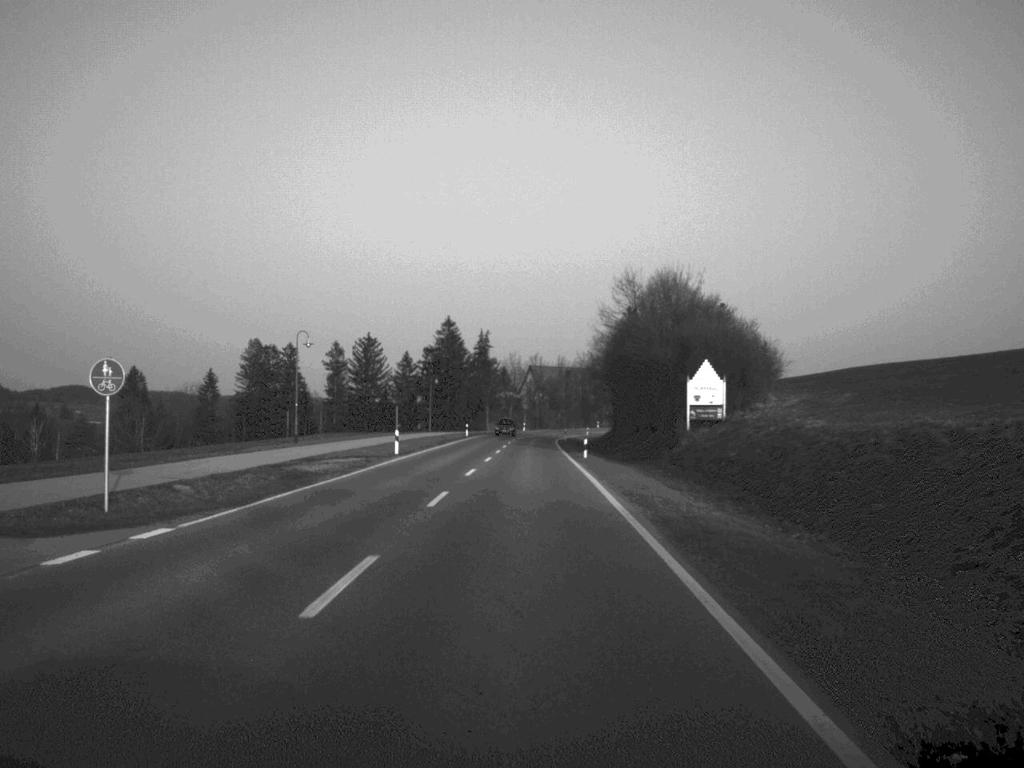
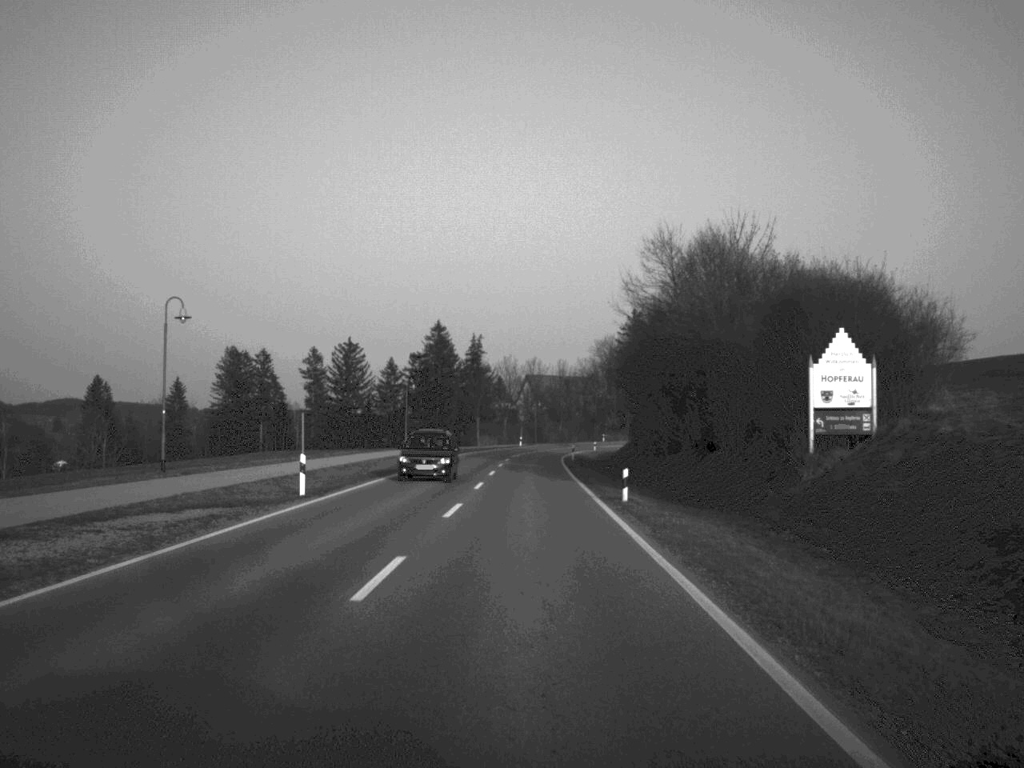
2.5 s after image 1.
(0.0, +22.1) m; 0°
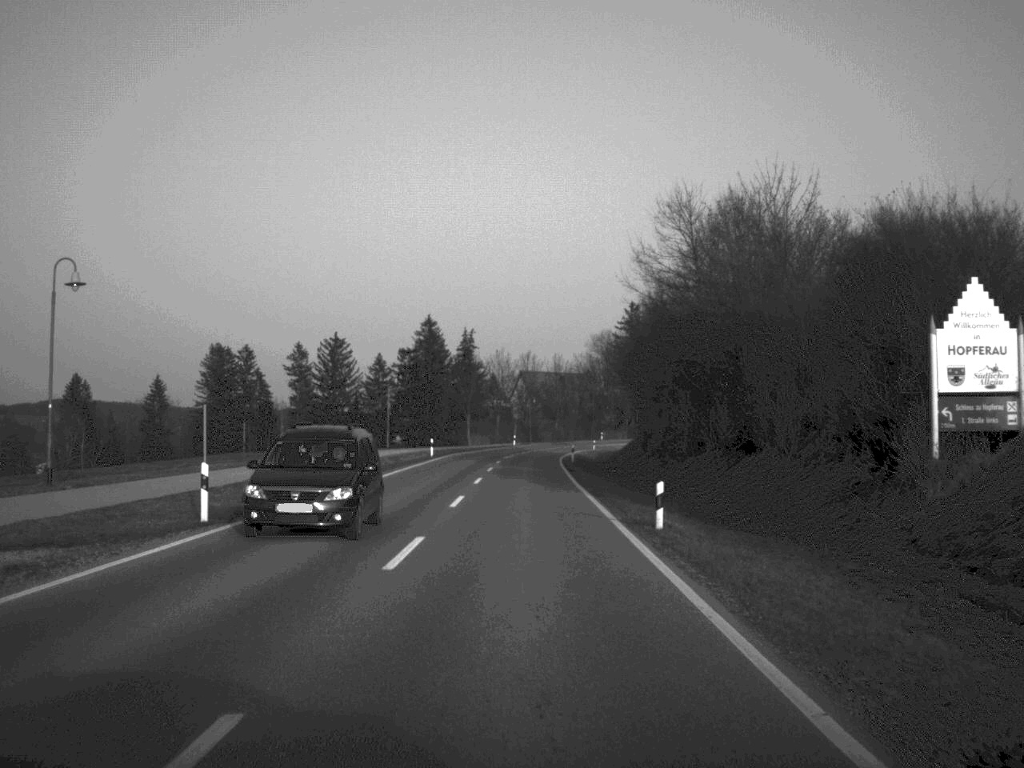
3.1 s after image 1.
(0.0, +9.1) m; 0°
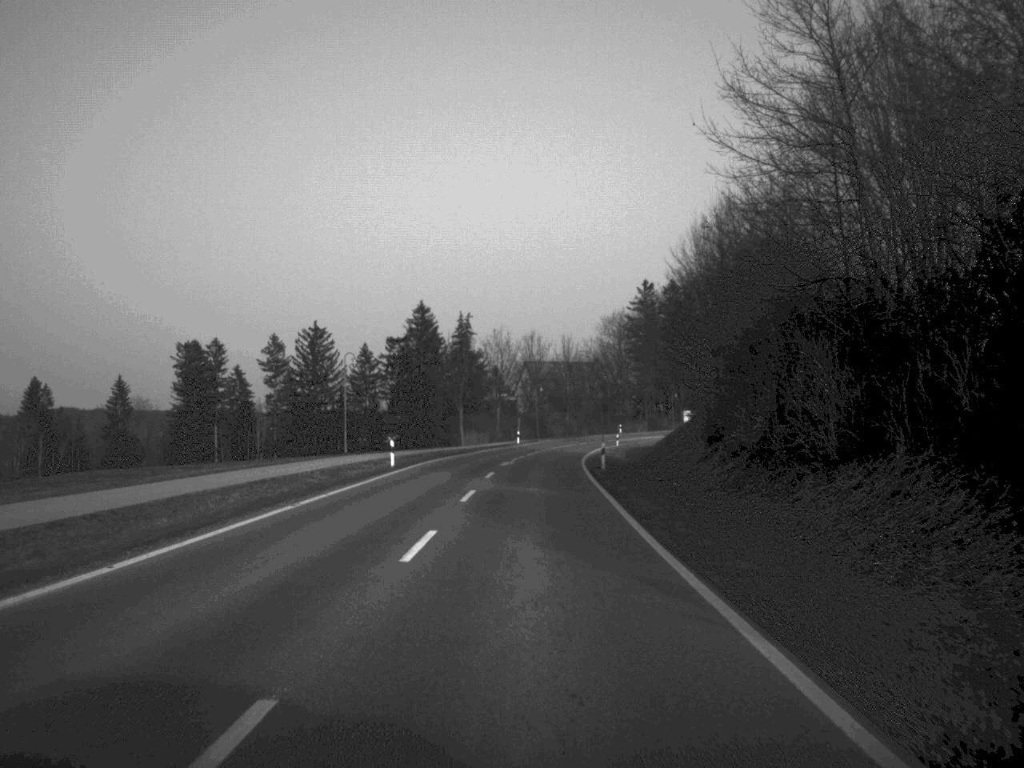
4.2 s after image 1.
(0.0, +23.8) m; 0°
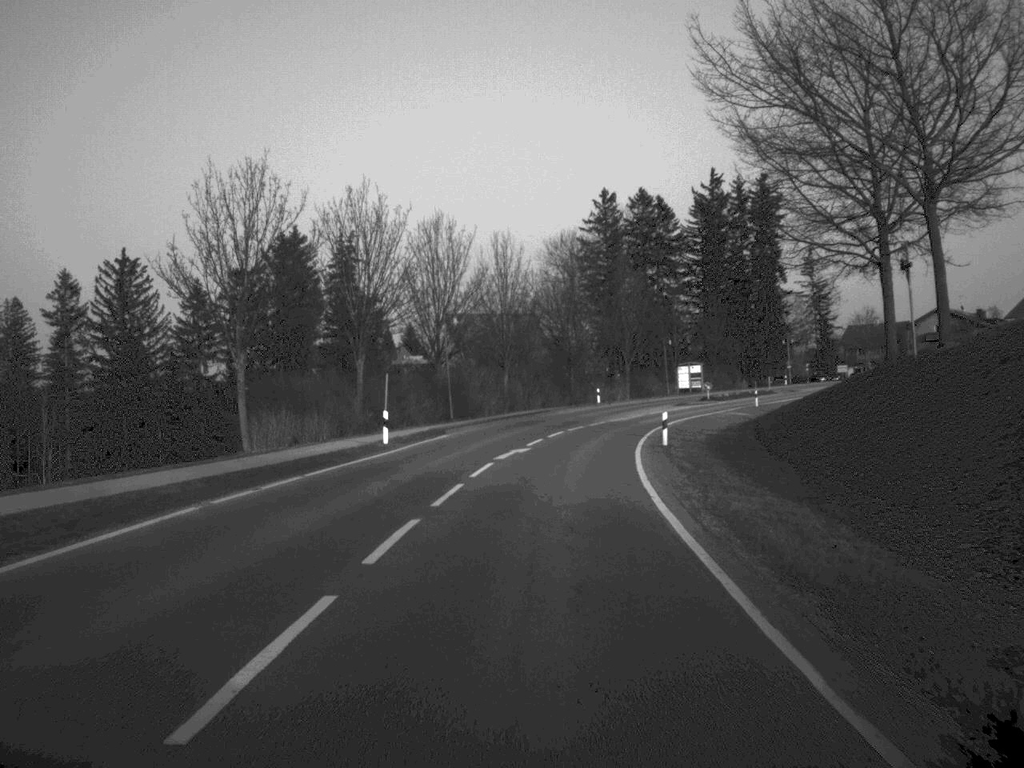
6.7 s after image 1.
(+1.4, +63.0) m; +3°
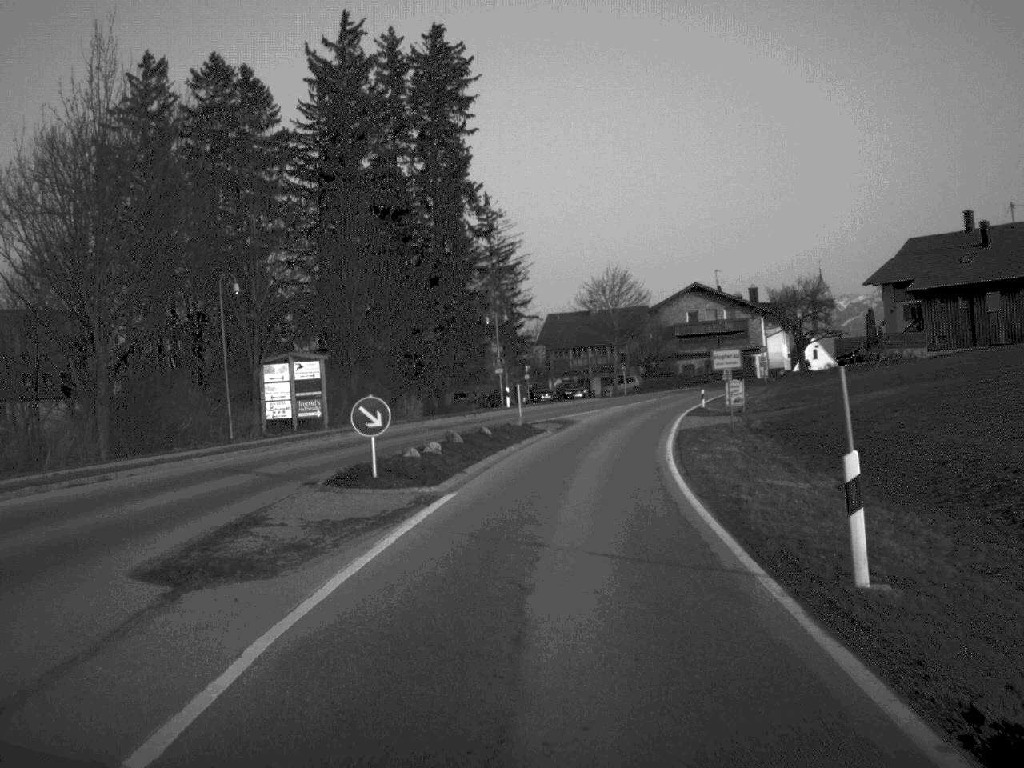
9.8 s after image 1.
(+9.6, +73.1) m; +18°
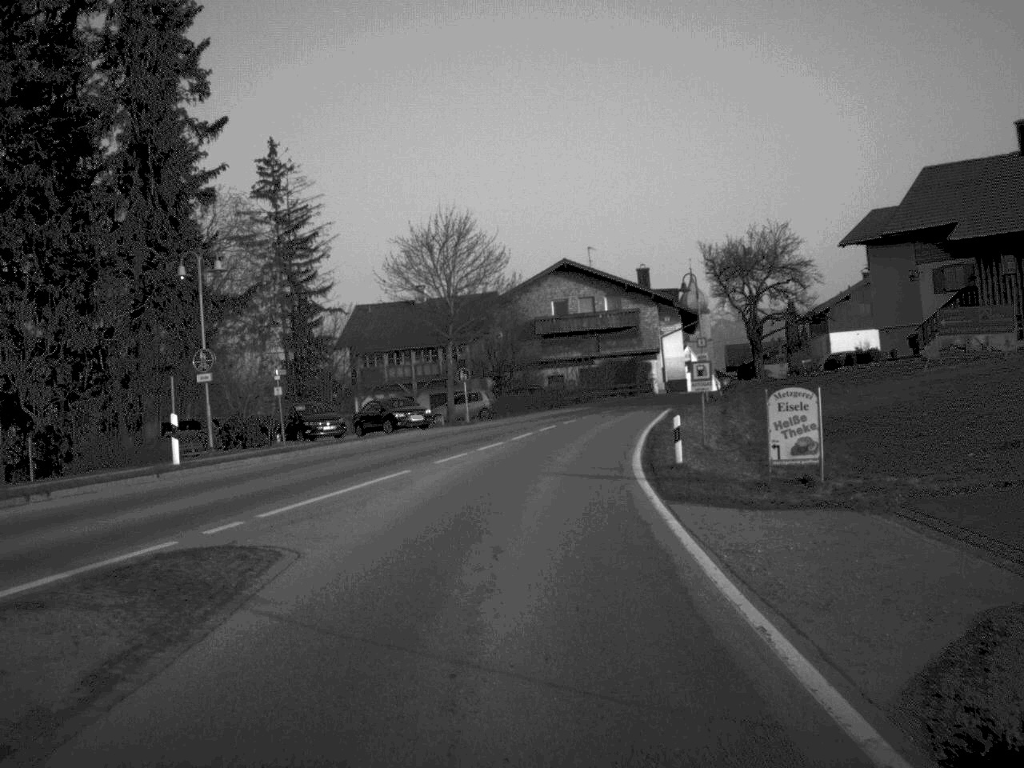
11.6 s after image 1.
(+2.5, +36.7) m; +7°
